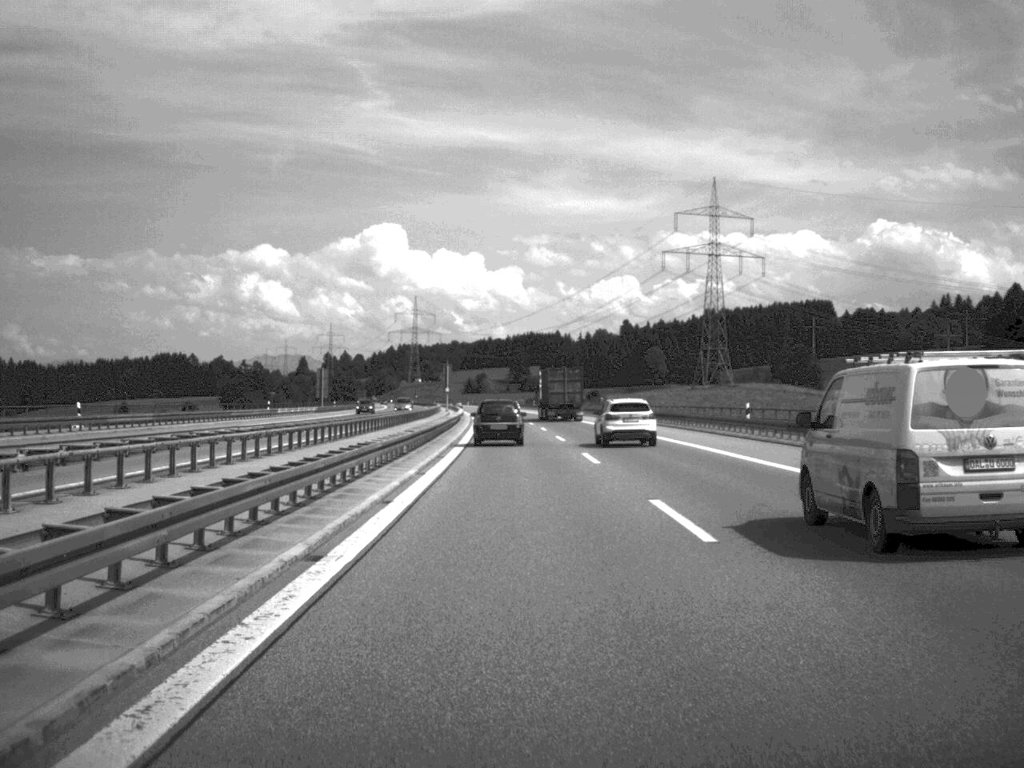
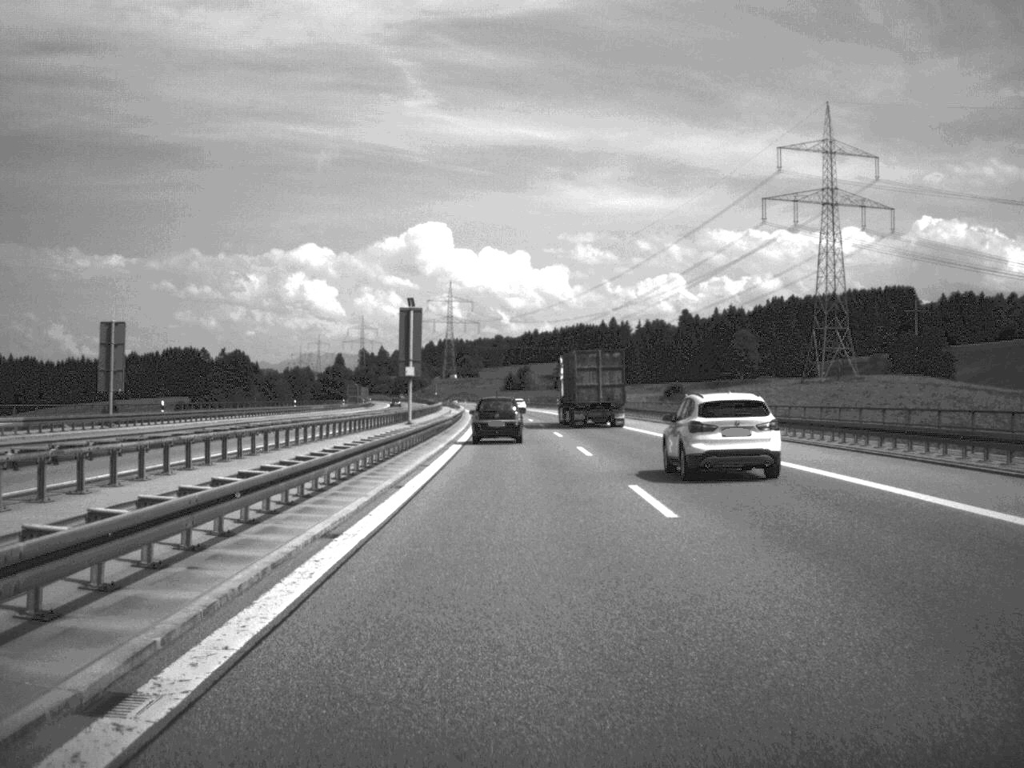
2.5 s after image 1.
(-1.5, +85.6) m; -2°
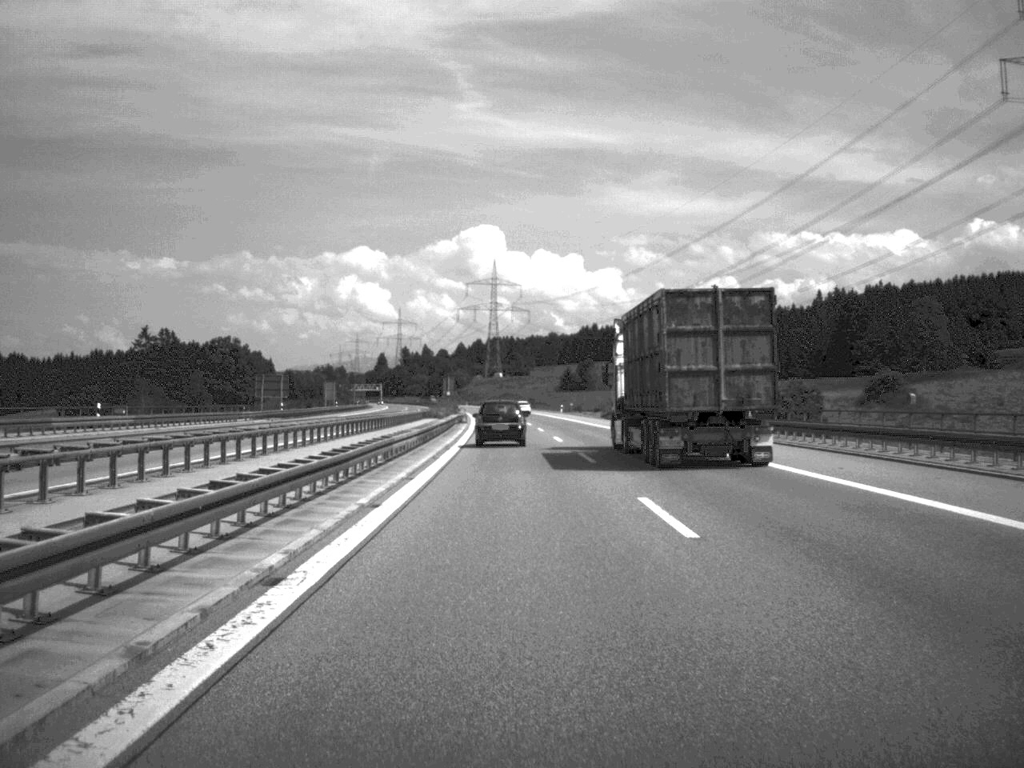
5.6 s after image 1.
(-2.3, +107.9) m; -2°
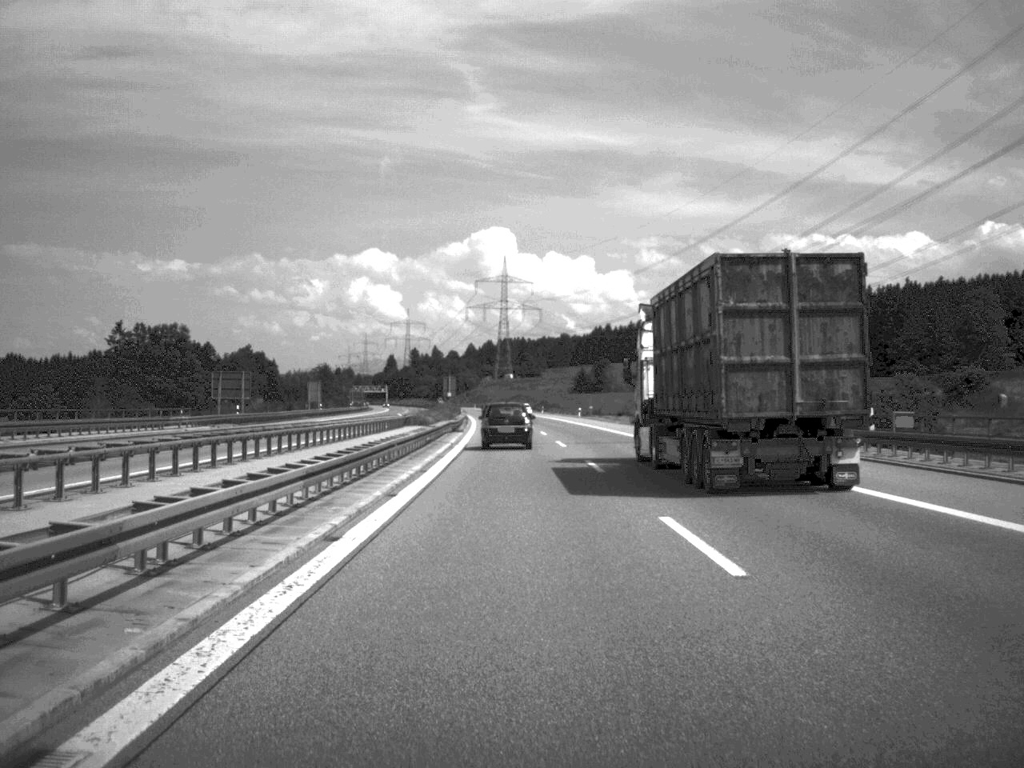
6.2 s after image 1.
(-0.1, +20.5) m; -1°
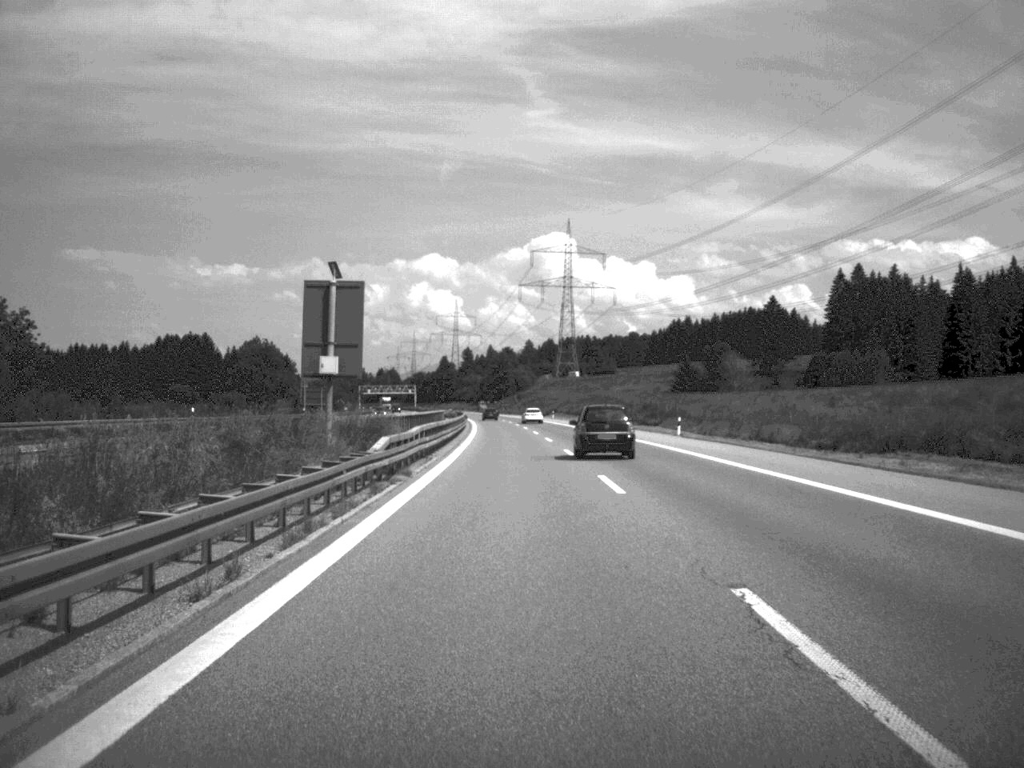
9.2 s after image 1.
(-2.6, +112.2) m; -3°
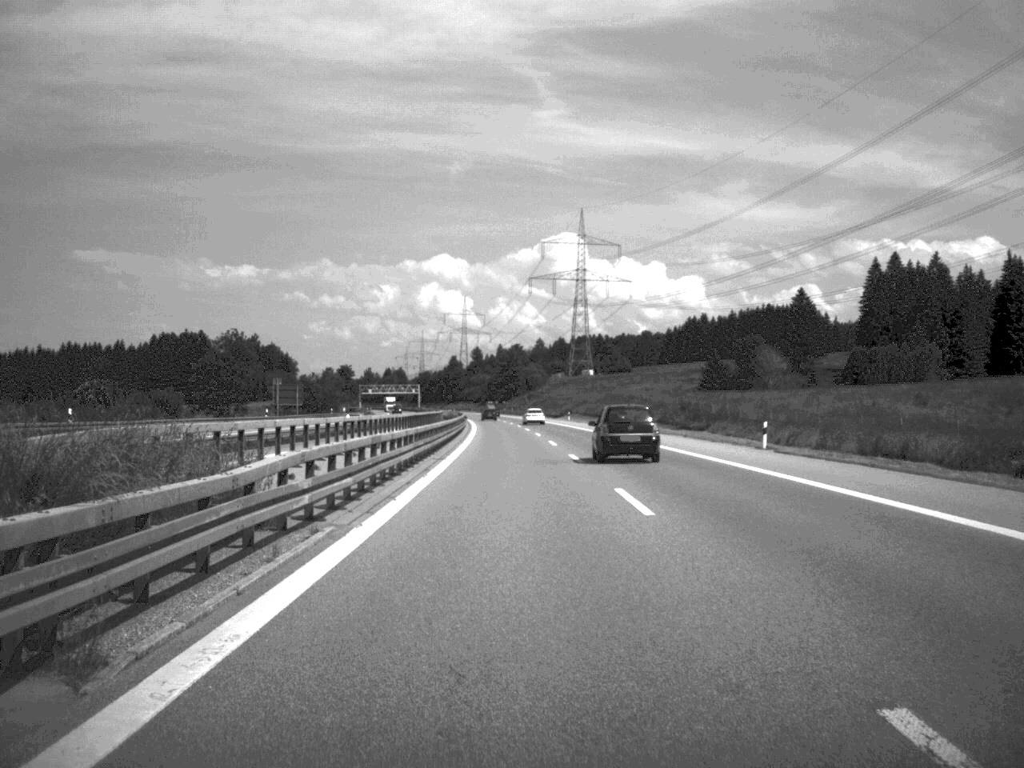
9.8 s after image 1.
(-0.1, +22.2) m; 0°
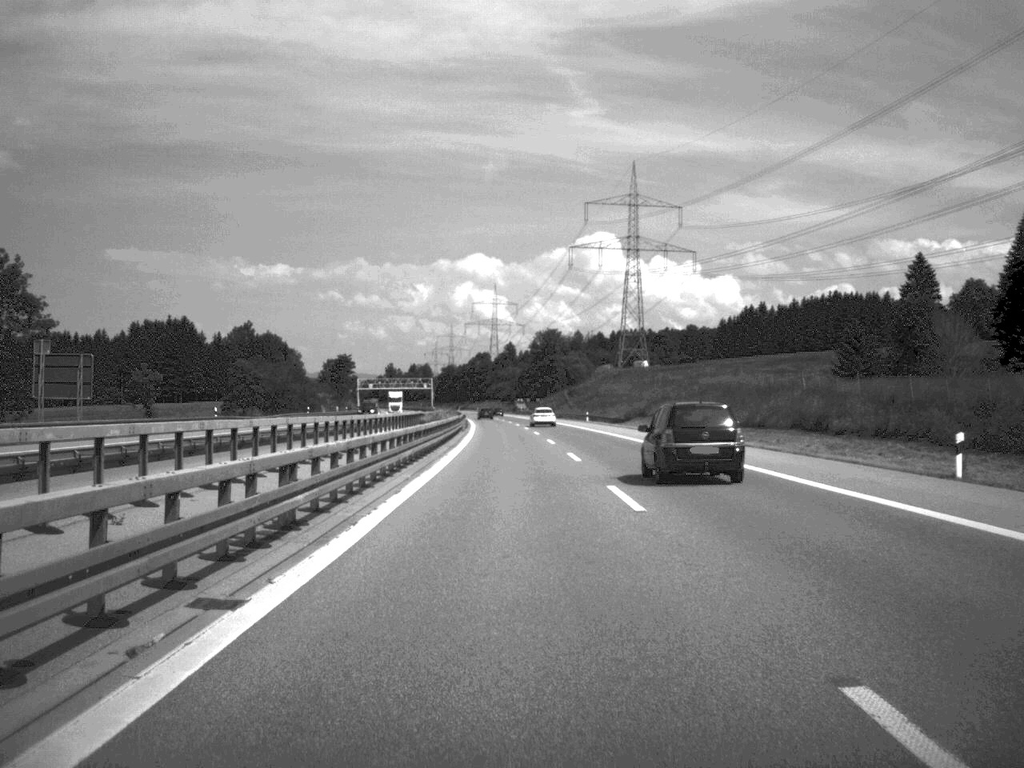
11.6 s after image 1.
(-1.0, +70.1) m; -2°
